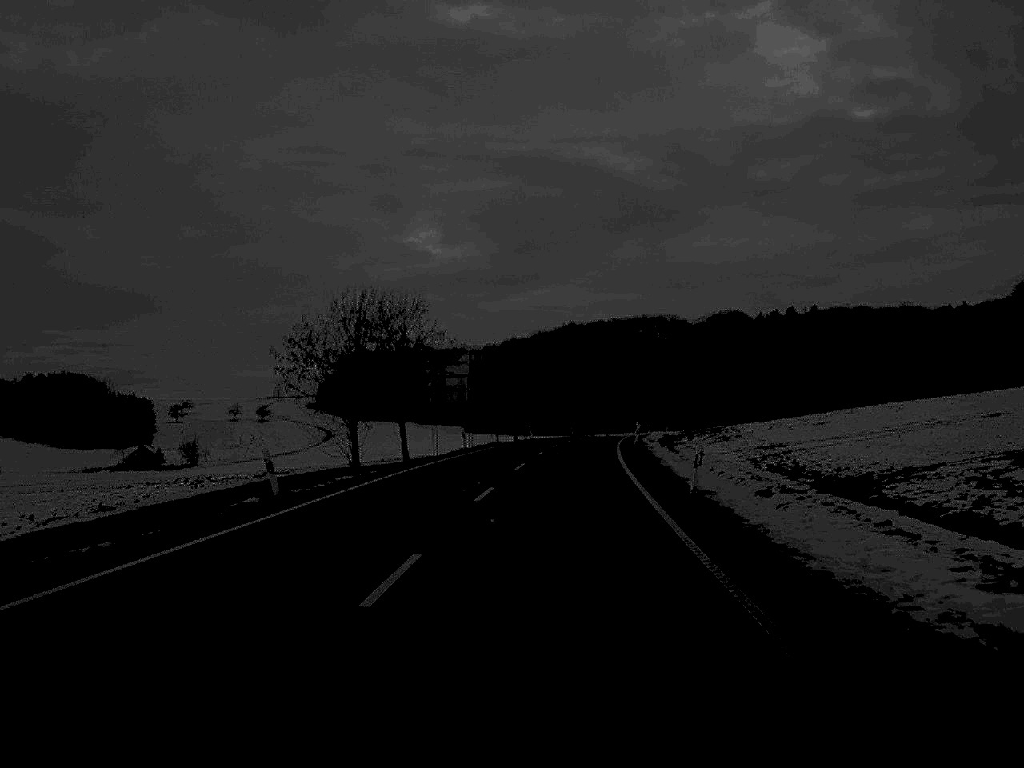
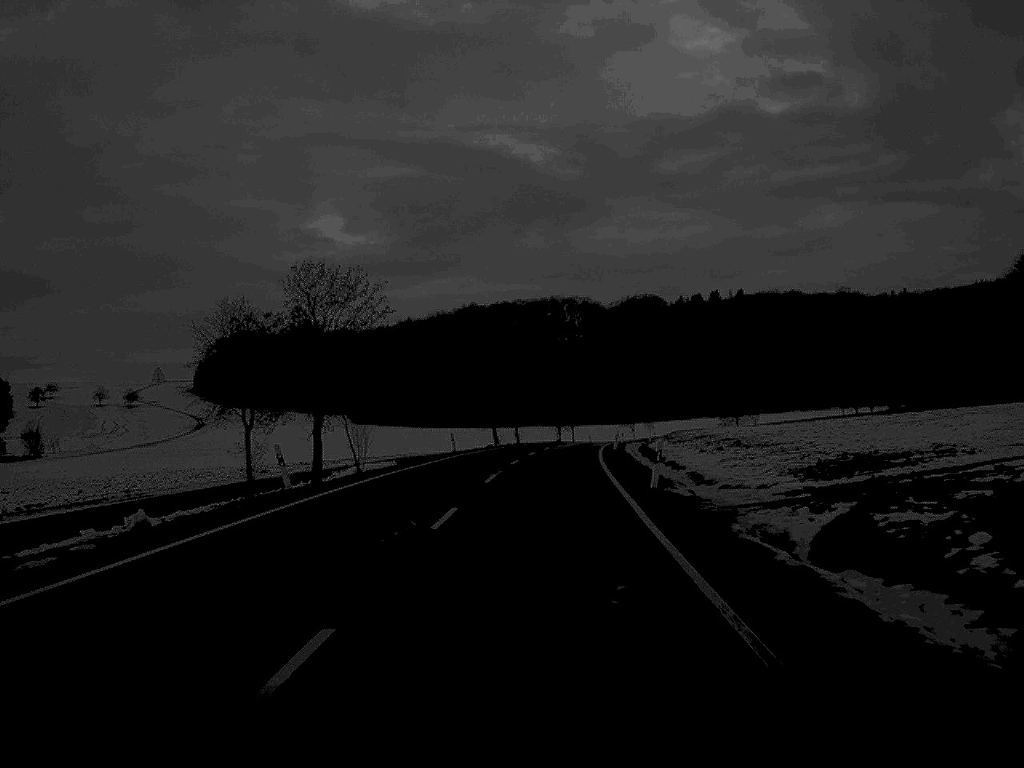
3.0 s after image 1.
(+3.0, +64.6) m; +4°
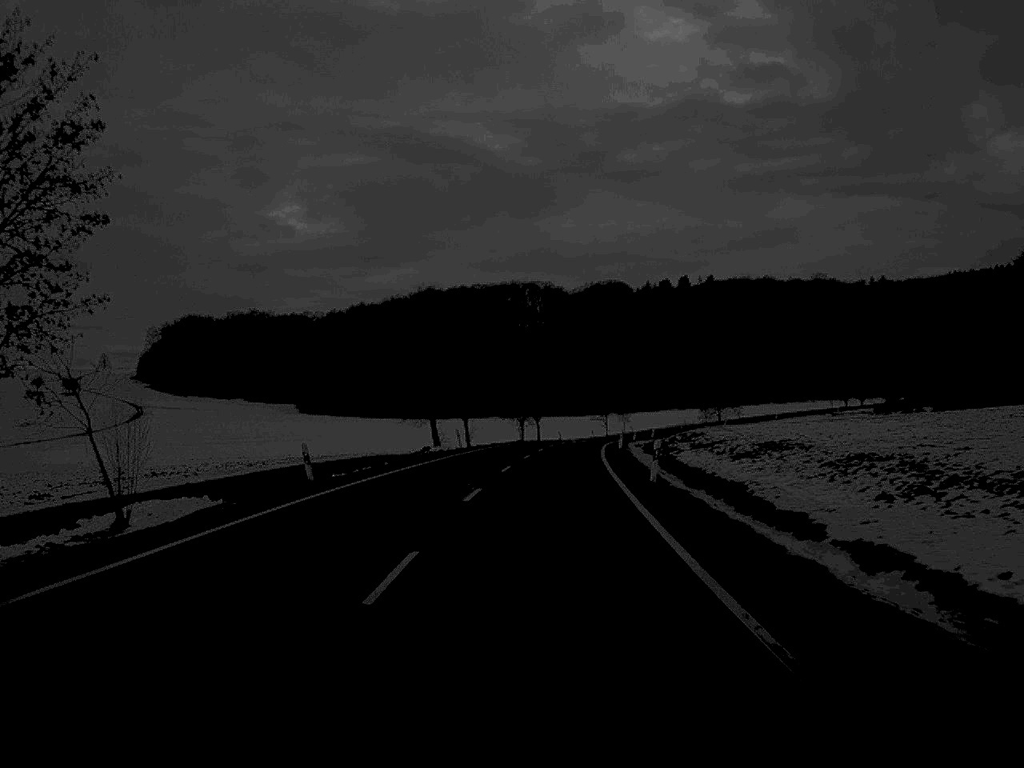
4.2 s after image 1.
(+0.5, +30.8) m; +2°
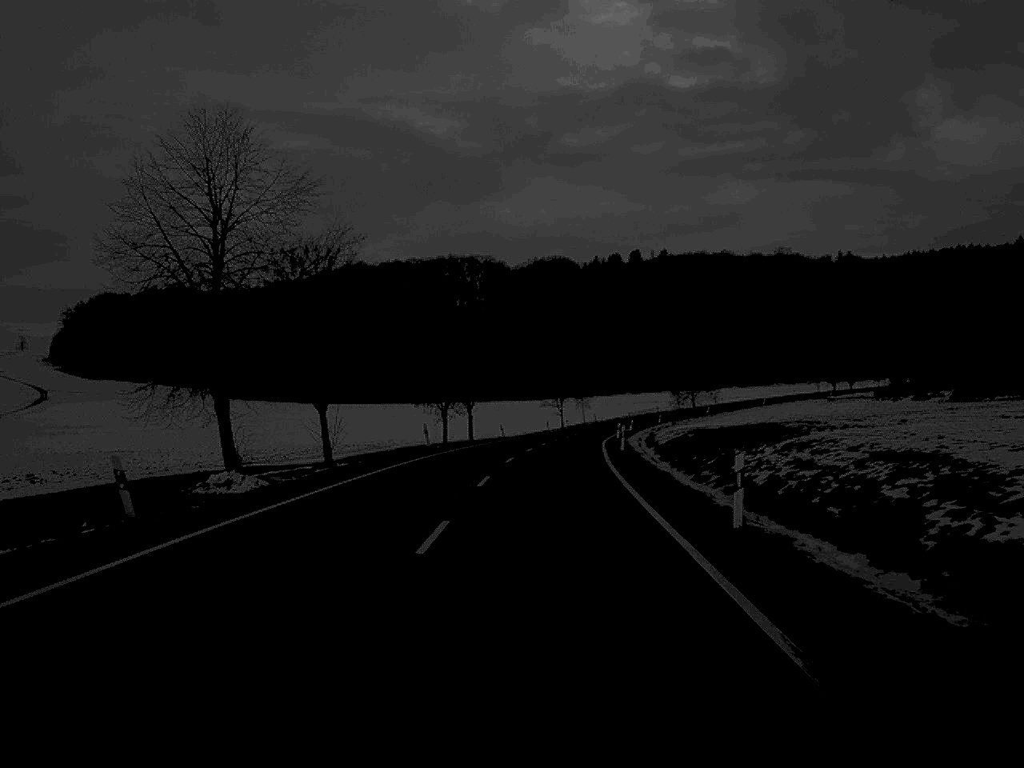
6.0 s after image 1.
(+1.1, +44.5) m; +3°
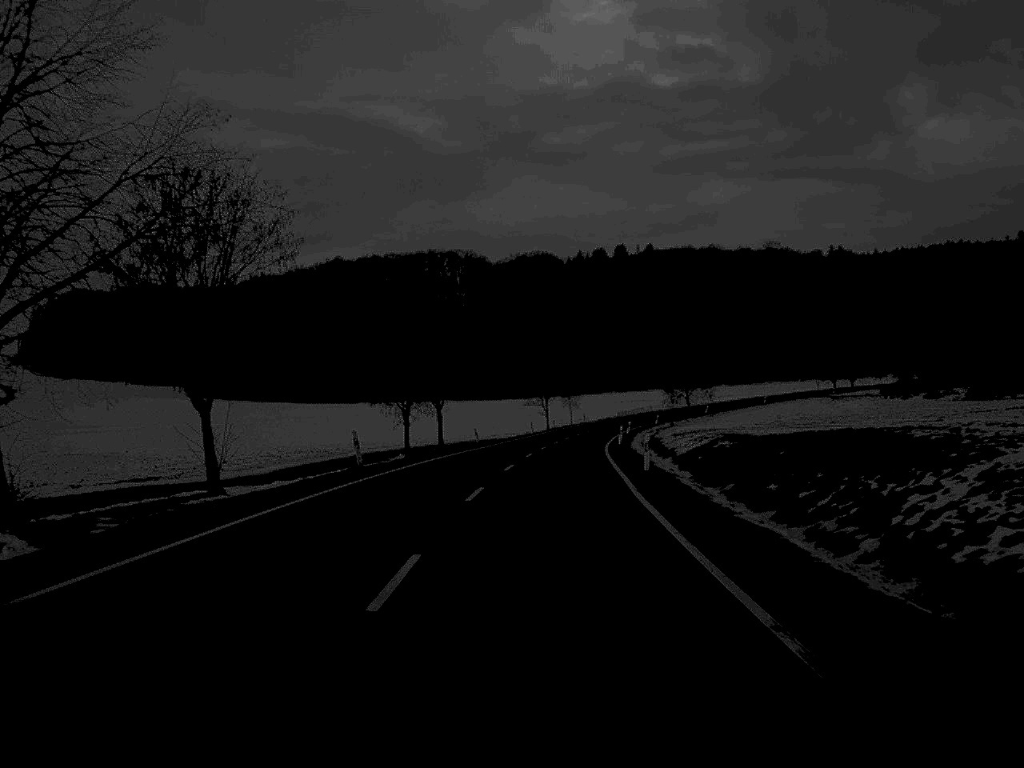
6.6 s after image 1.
(+0.1, +15.6) m; +1°
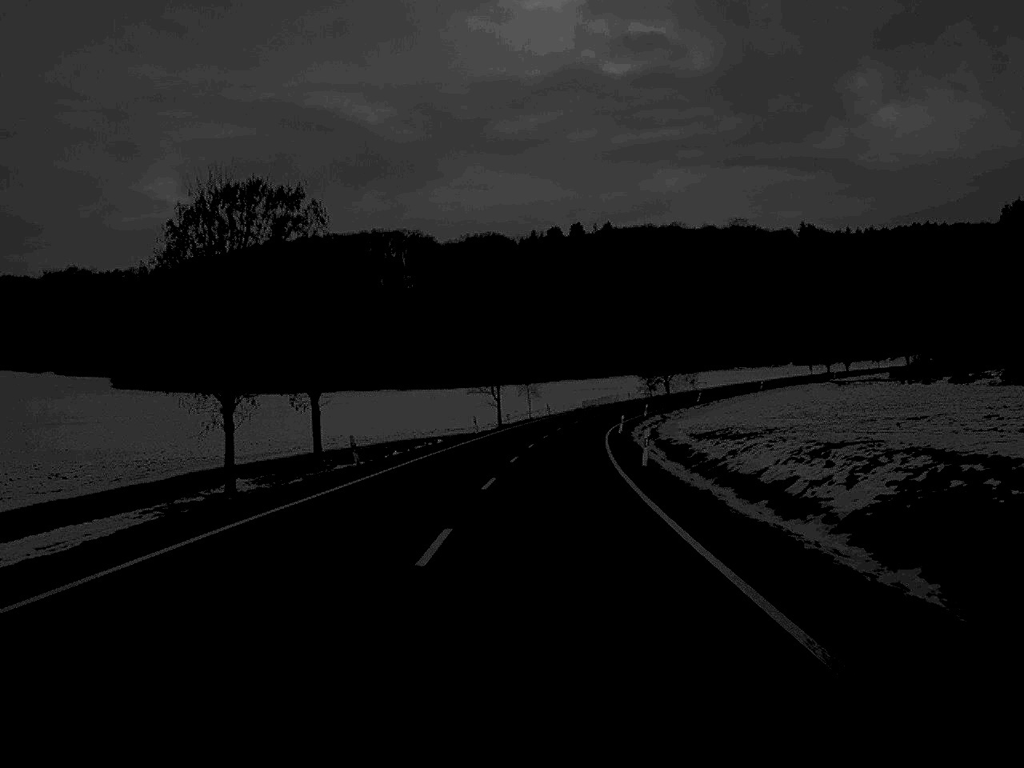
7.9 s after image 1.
(+0.6, +33.1) m; +2°
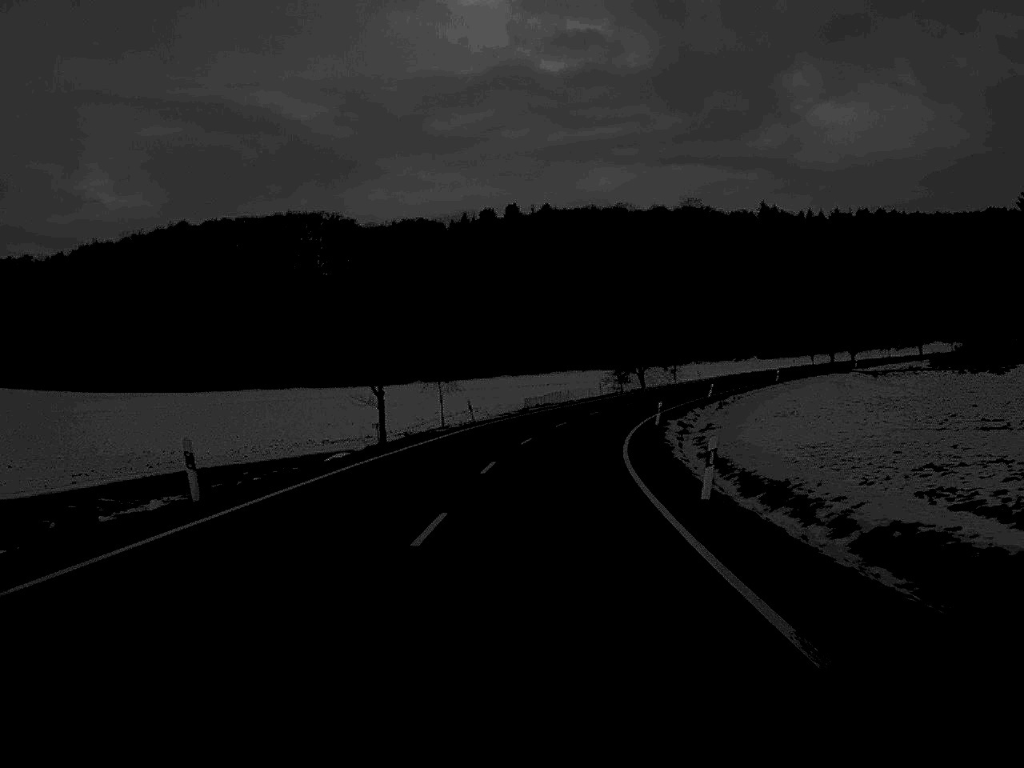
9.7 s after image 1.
(+1.3, +46.9) m; +3°
